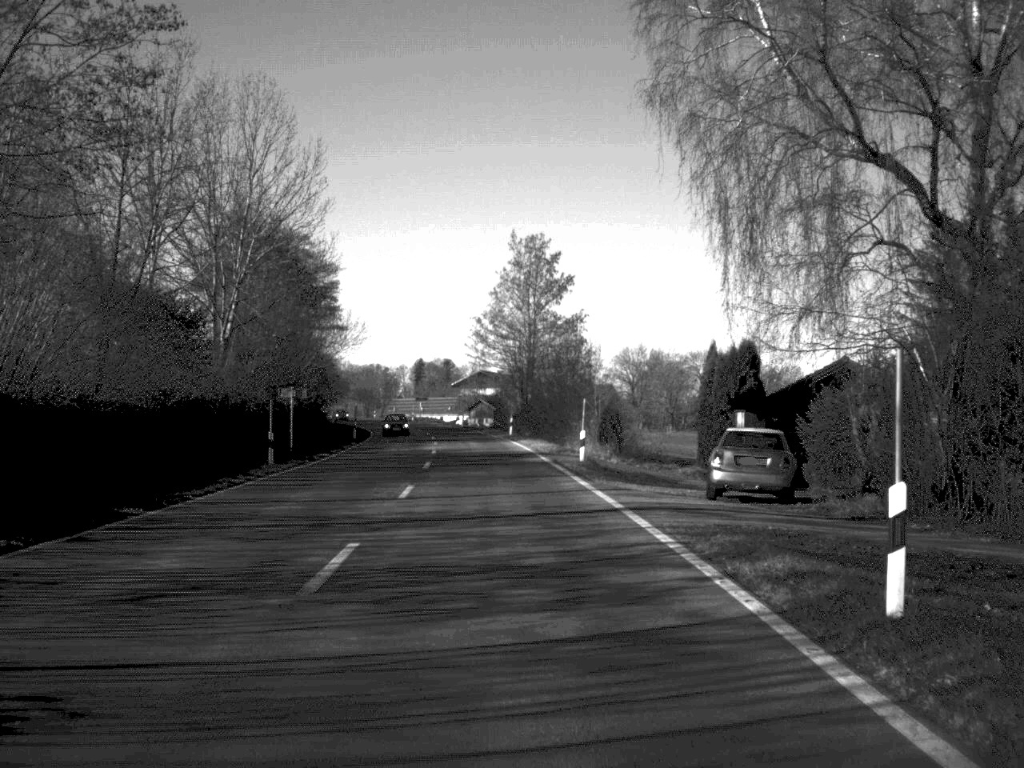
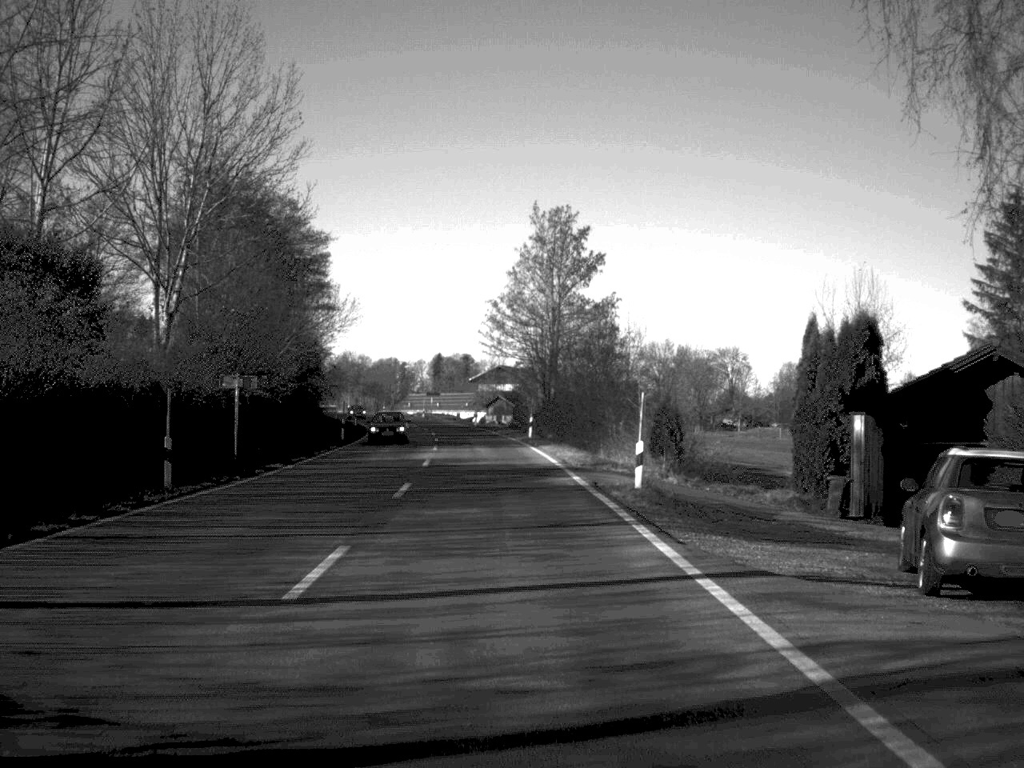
(-0.1, +12.4) m; -1°
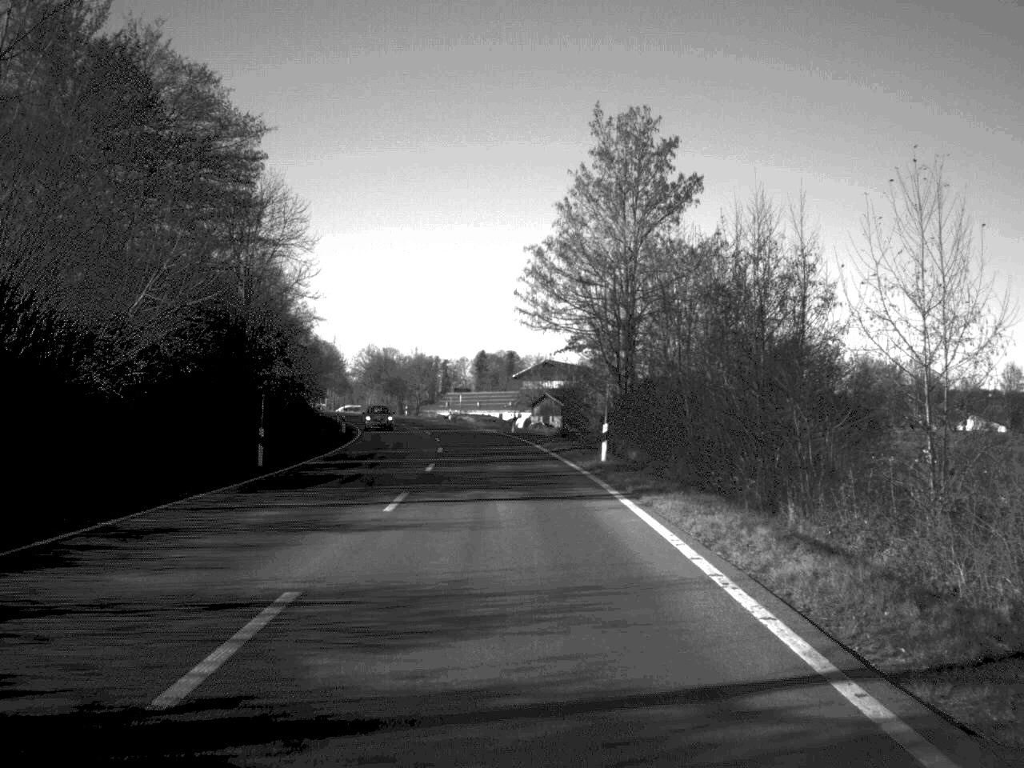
(-0.5, +27.8) m; -2°
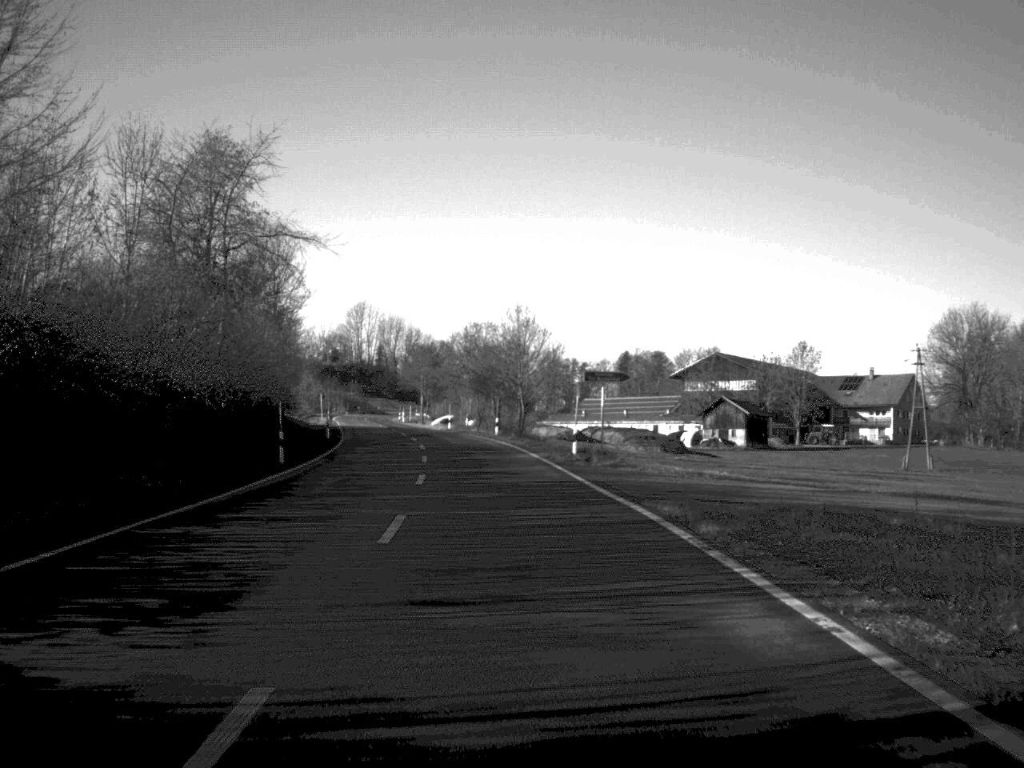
(-3.2, +63.6) m; -6°
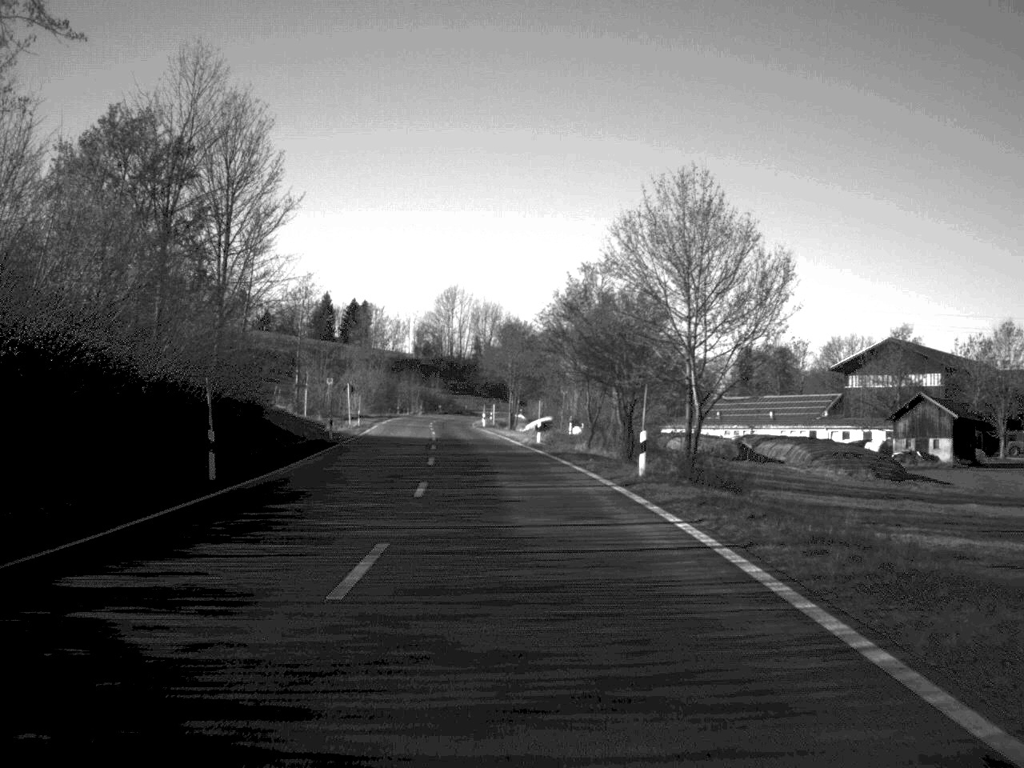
(-1.7, +41.1) m; -5°
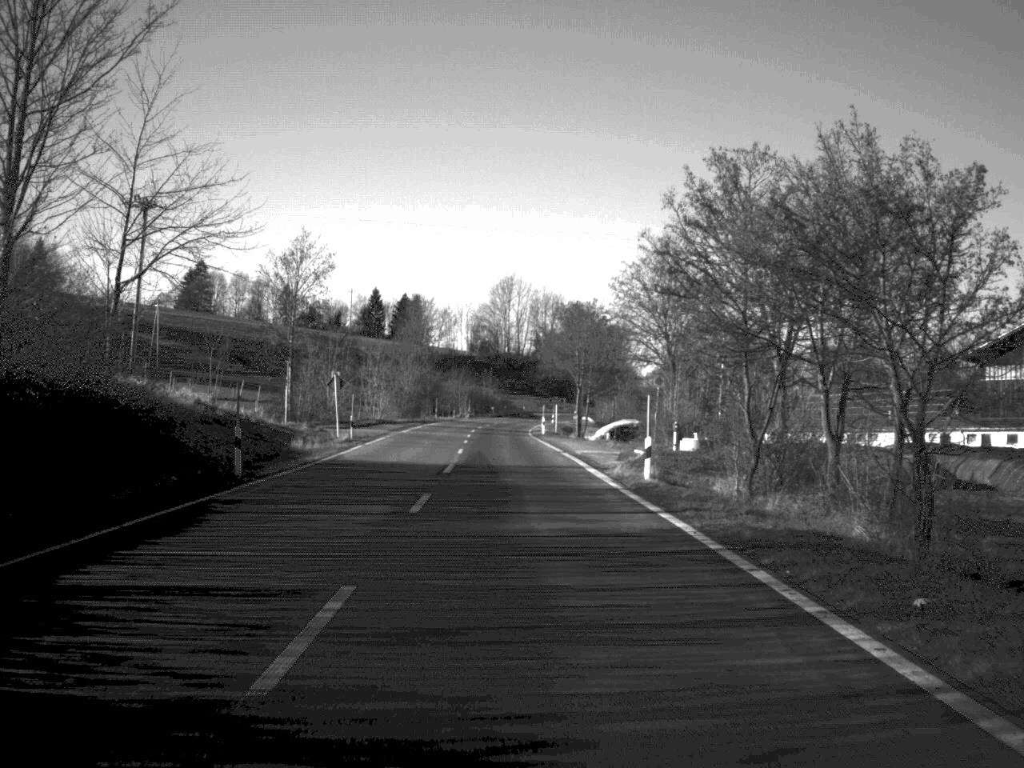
(-0.7, +27.0) m; -3°
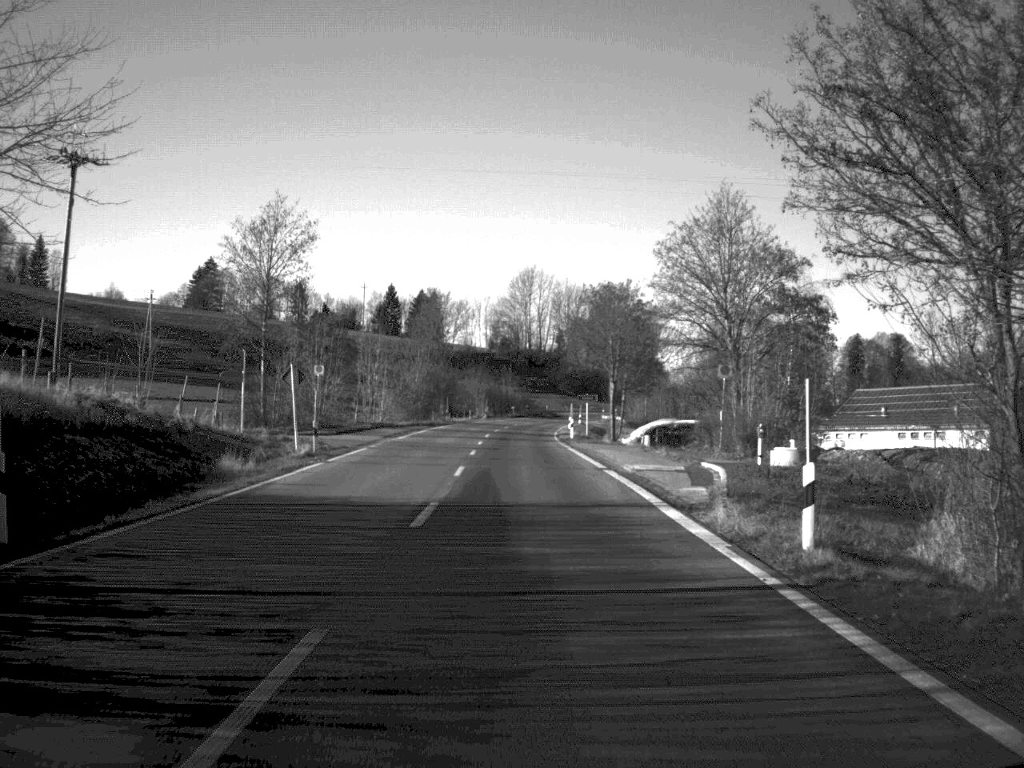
(-0.1, +14.0) m; -1°
